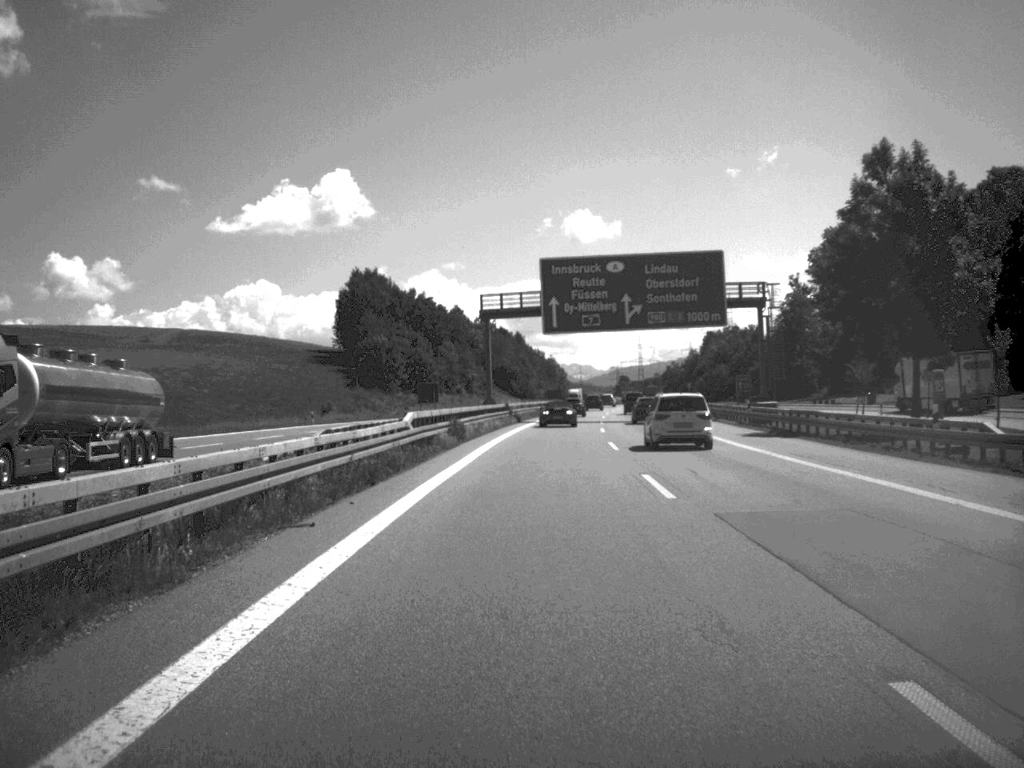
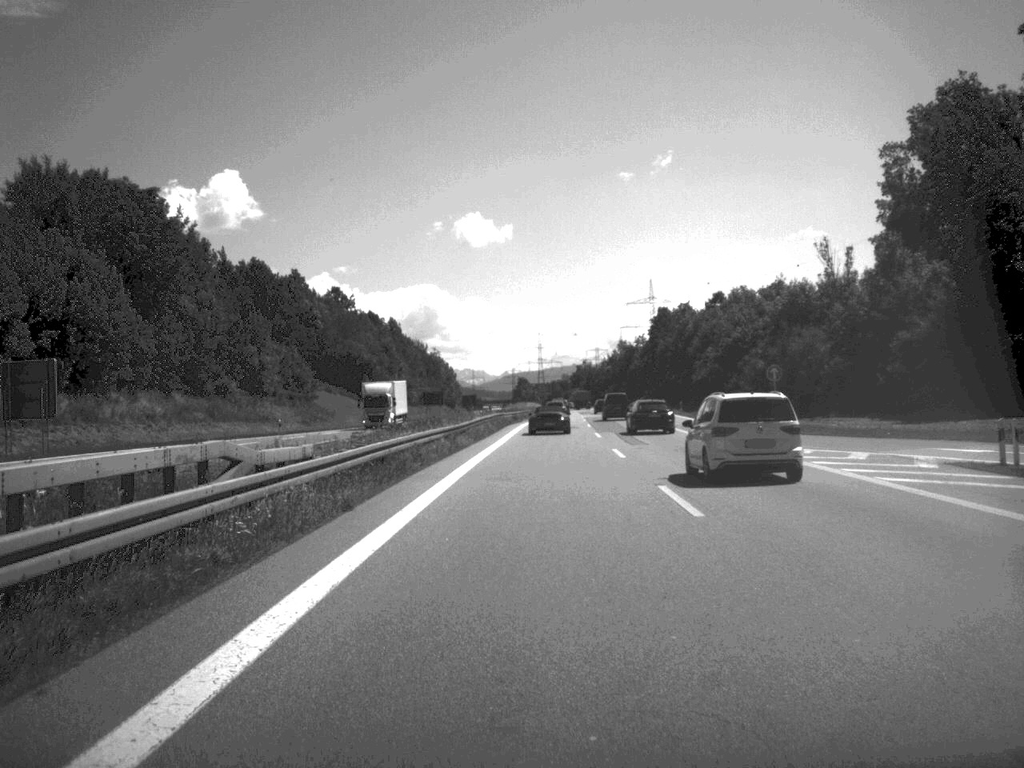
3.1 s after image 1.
(+4.6, +108.6) m; +5°
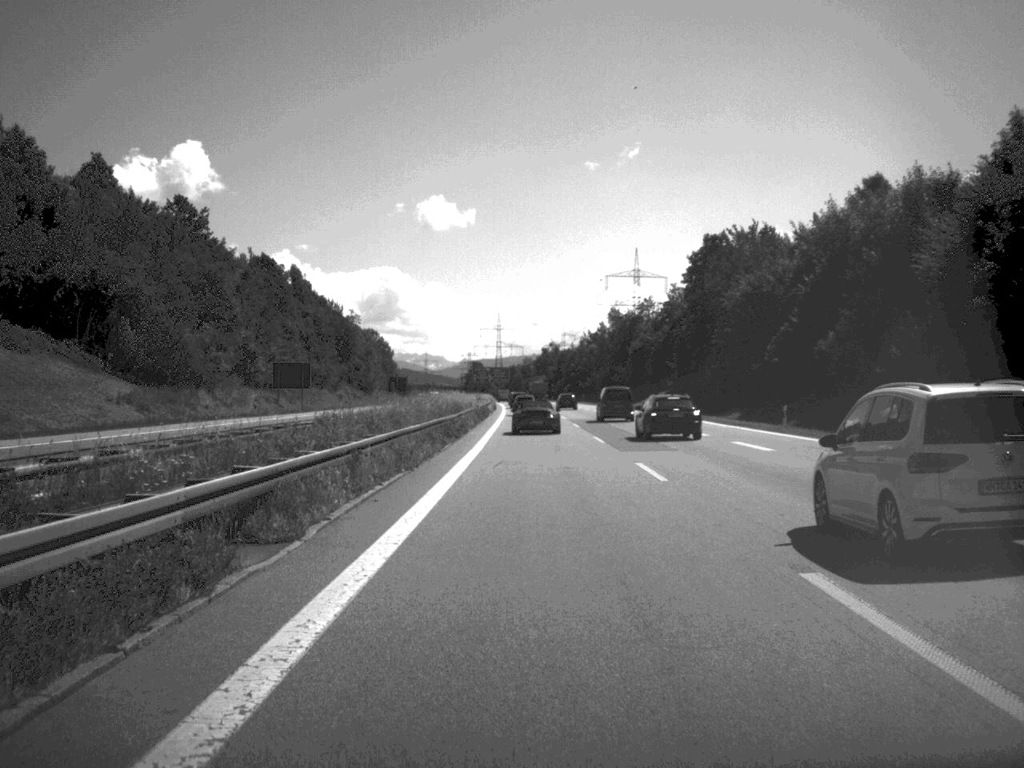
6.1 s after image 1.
(+1.9, +100.2) m; +2°
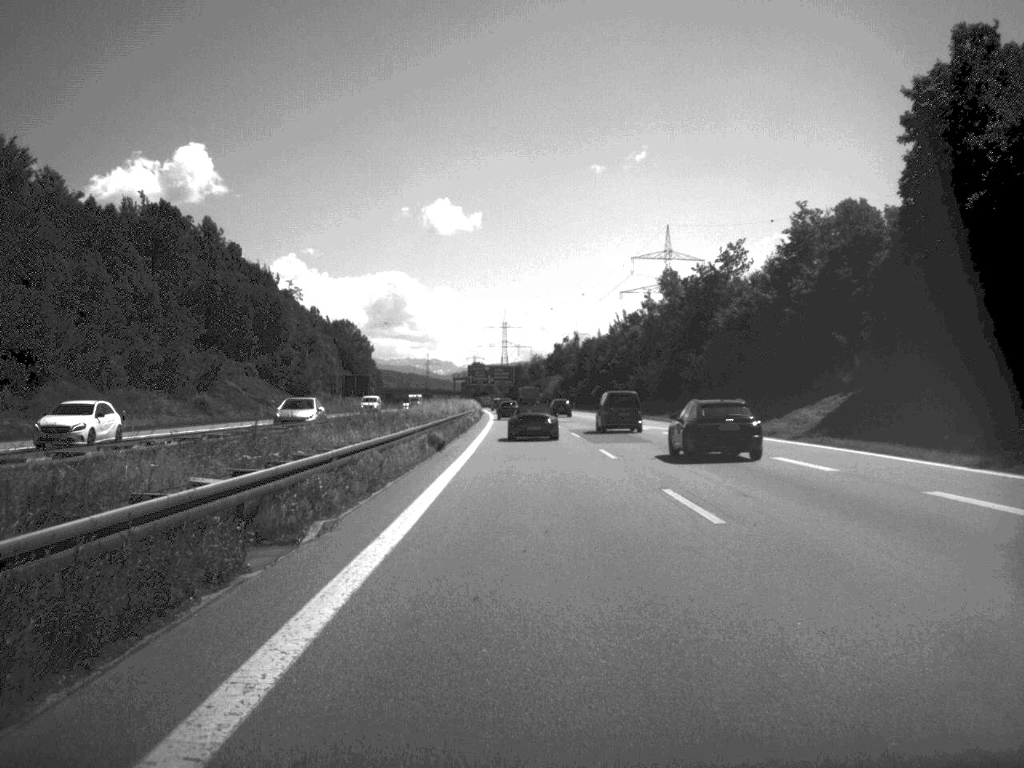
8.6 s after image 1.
(-0.1, +78.5) m; -1°
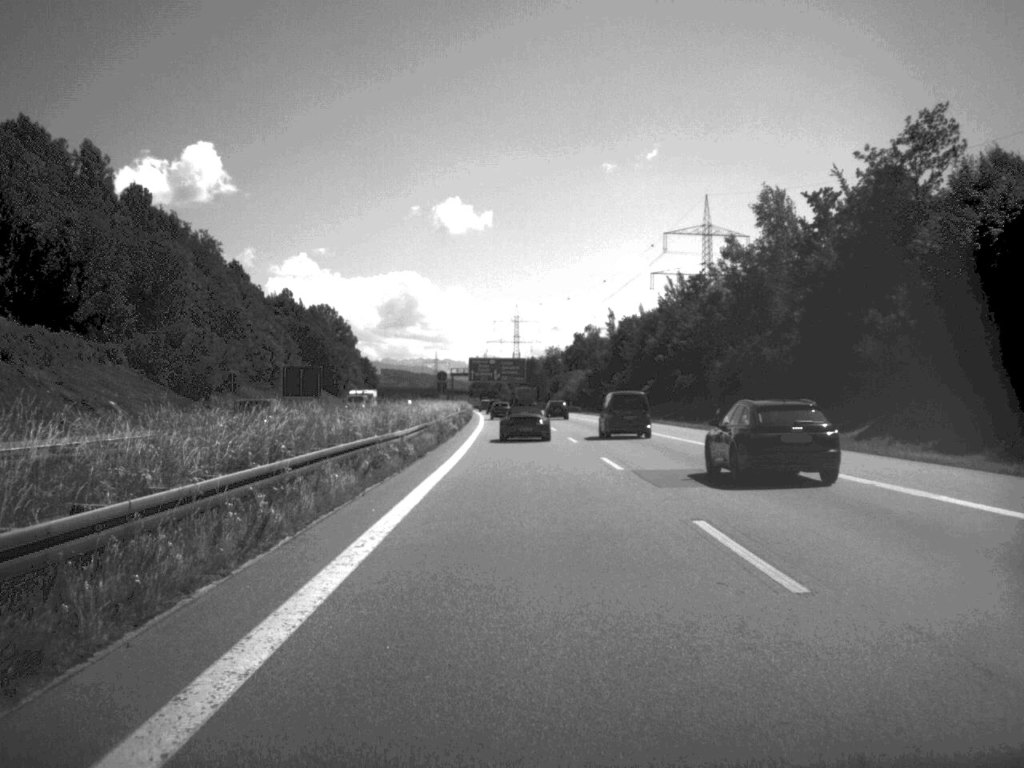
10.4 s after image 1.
(-0.3, +58.2) m; -1°
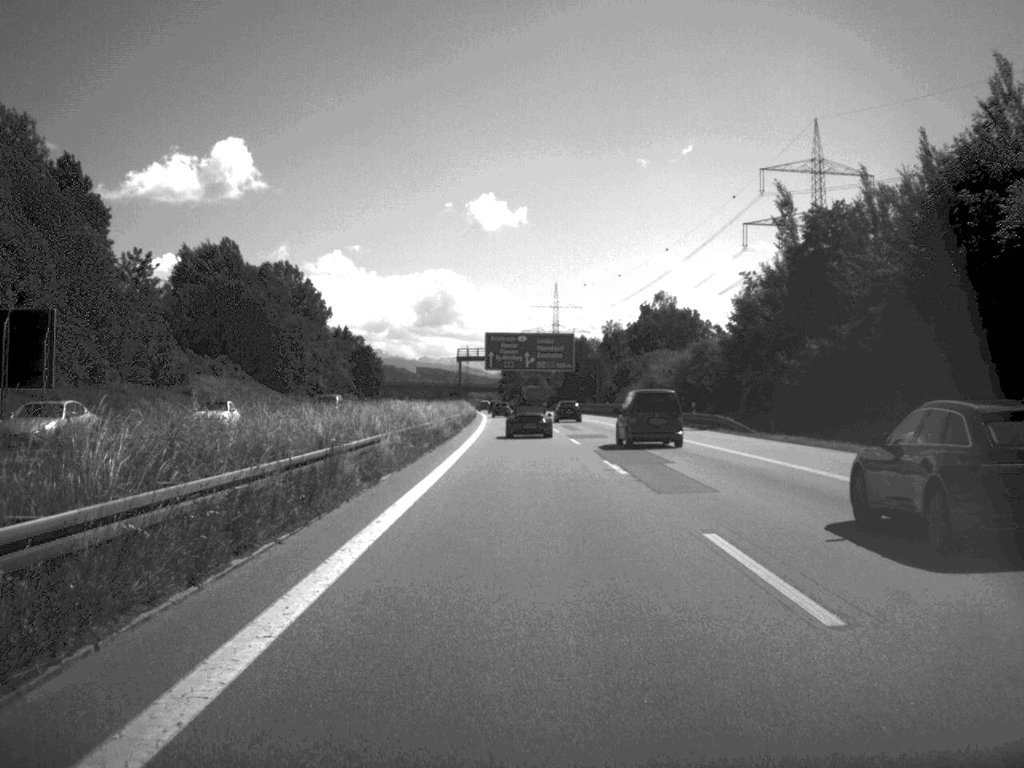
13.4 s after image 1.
(-1.5, +90.0) m; -2°
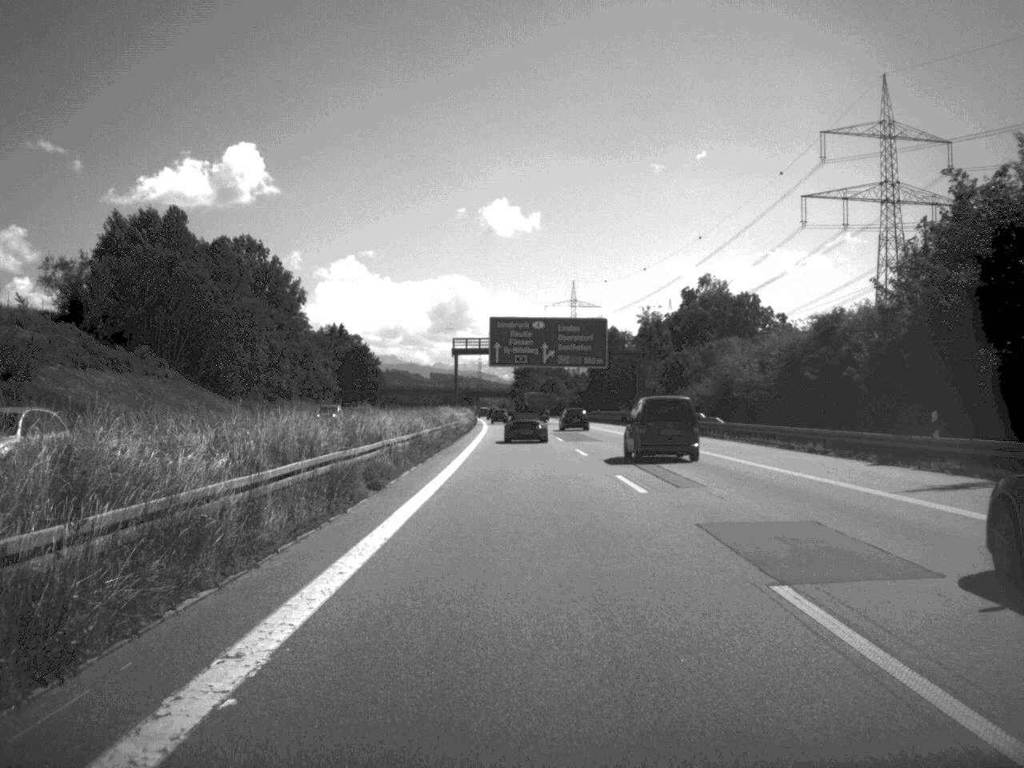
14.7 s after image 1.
(-0.3, +39.0) m; -1°
